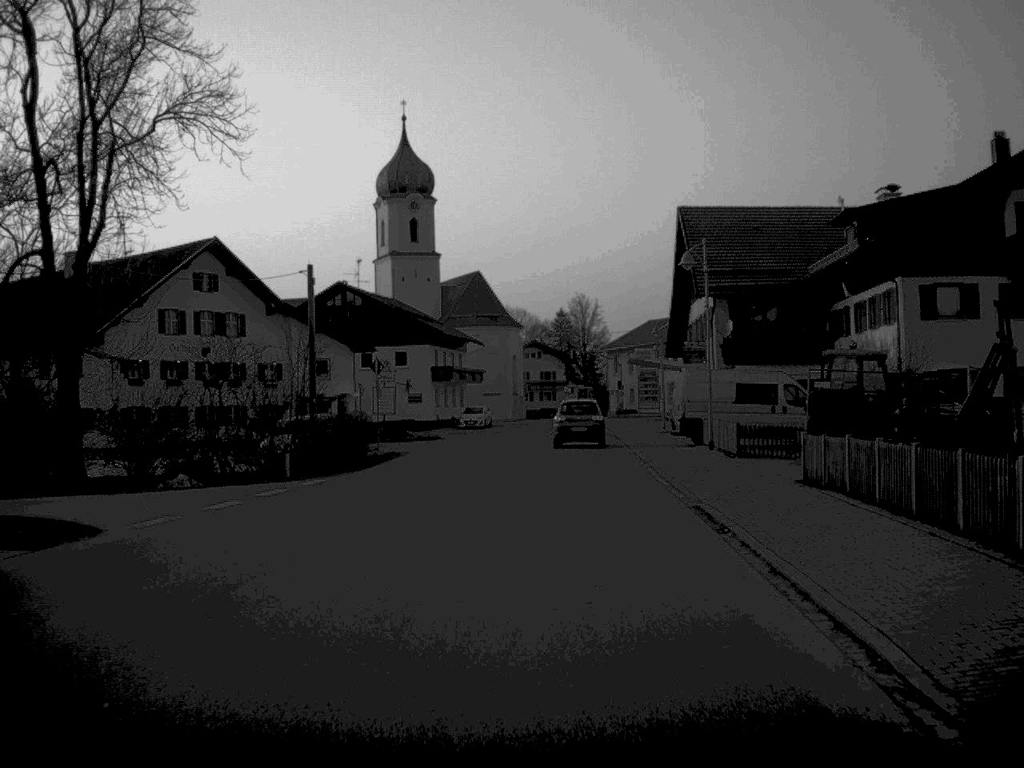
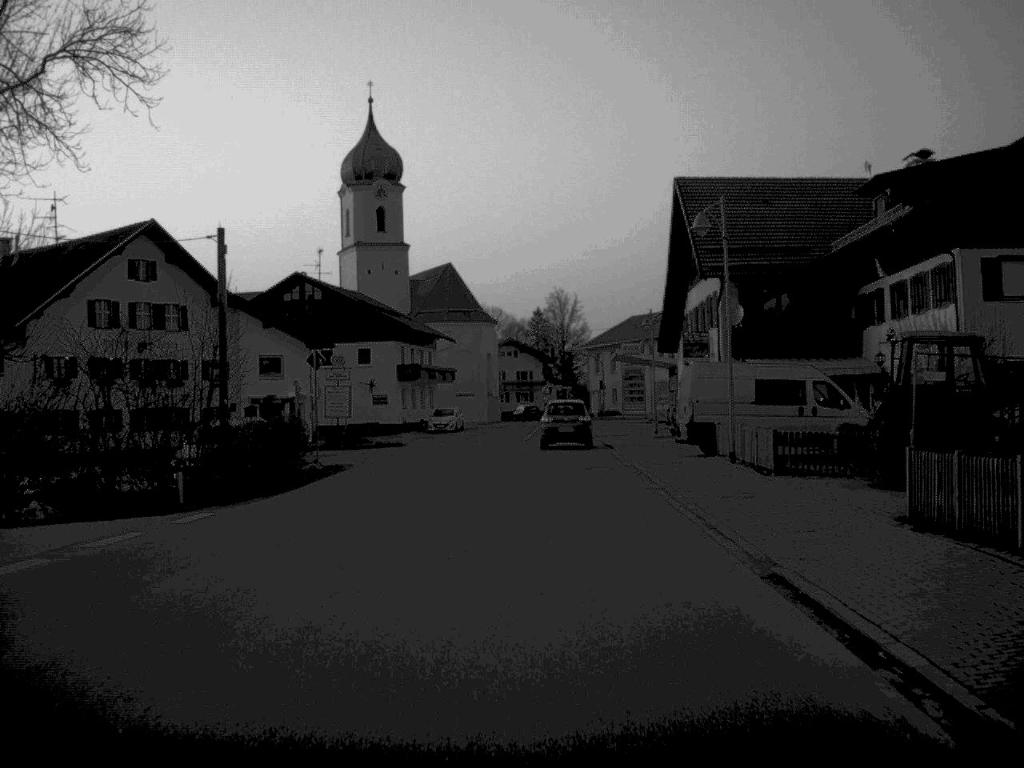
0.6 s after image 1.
(+0.1, +7.6) m; +1°
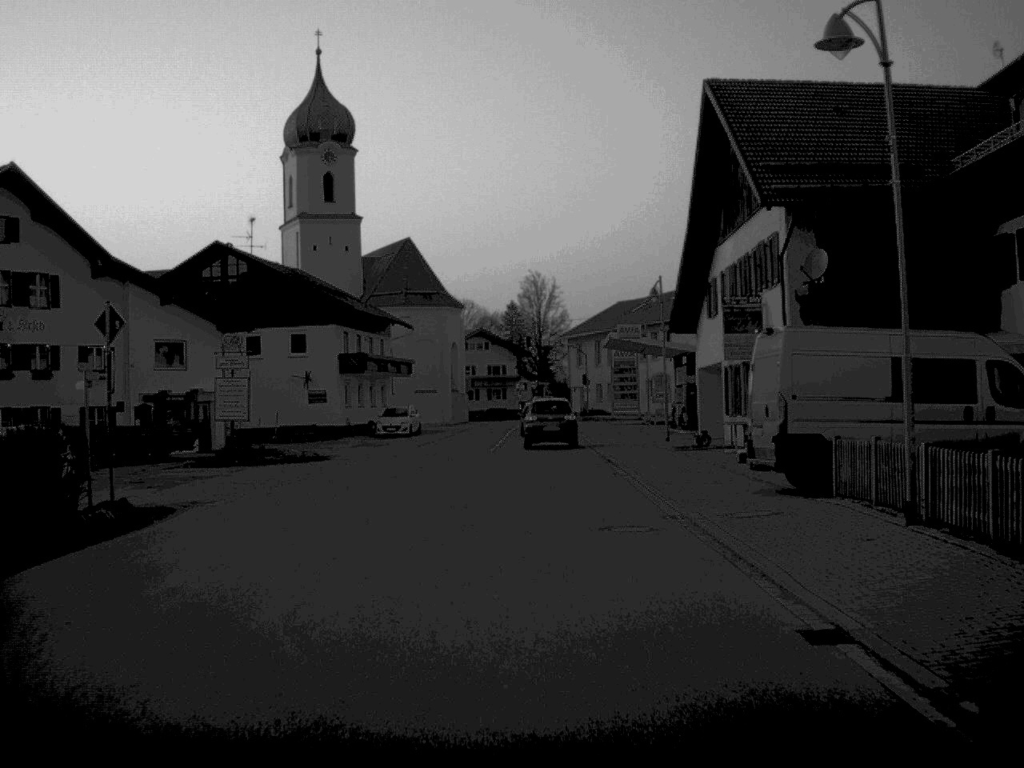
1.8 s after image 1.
(+0.2, +14.9) m; +1°
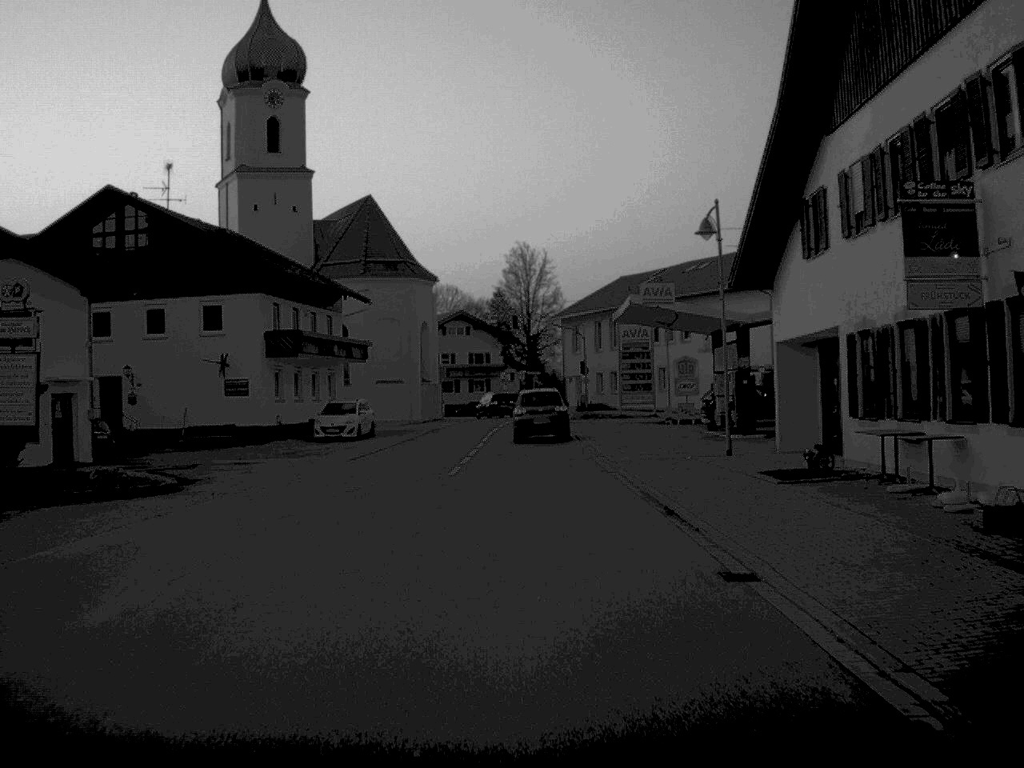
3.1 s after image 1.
(+0.1, +16.0) m; +1°
